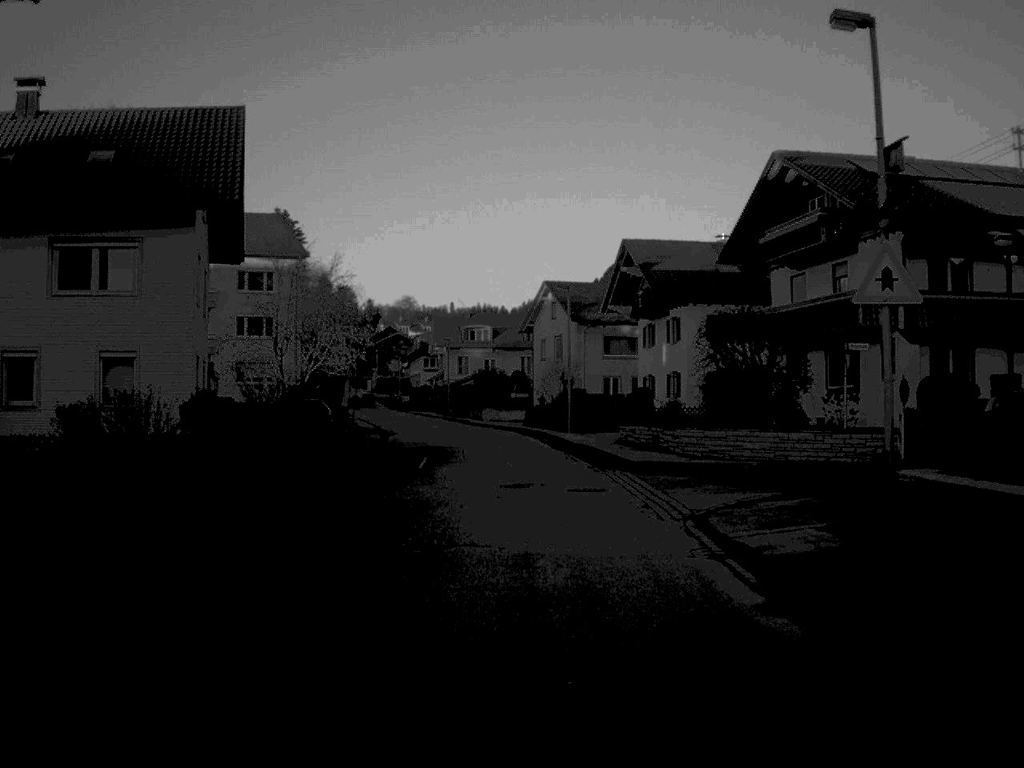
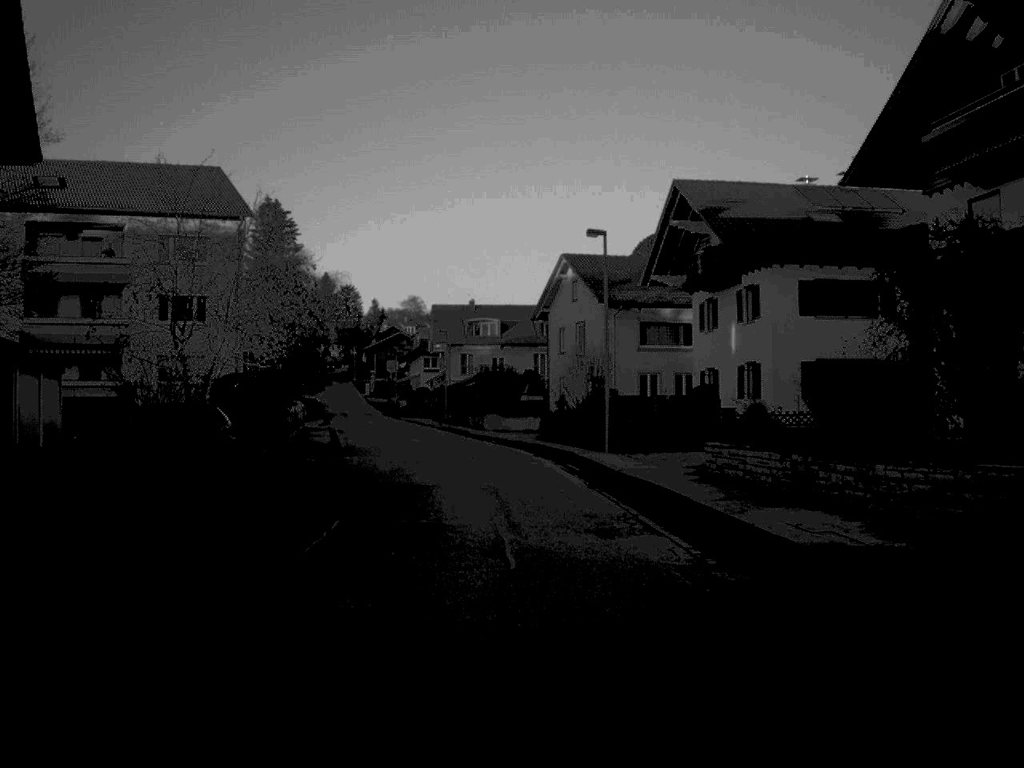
(-0.1, +18.4) m; -1°
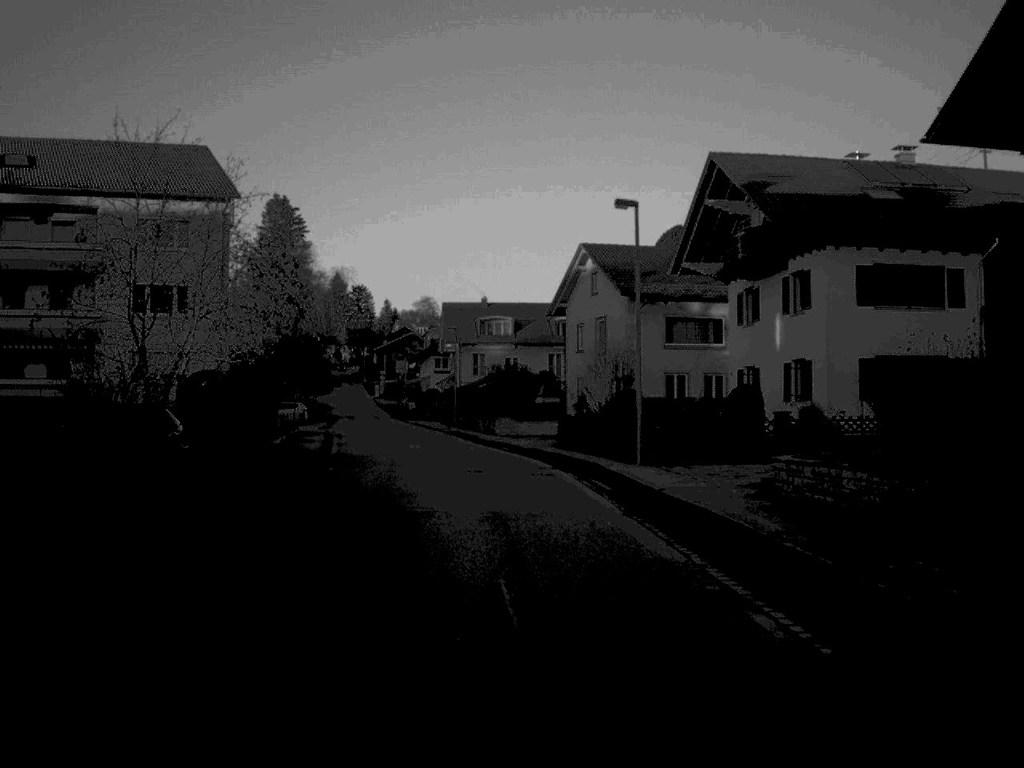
(0.0, +5.7) m; -1°
